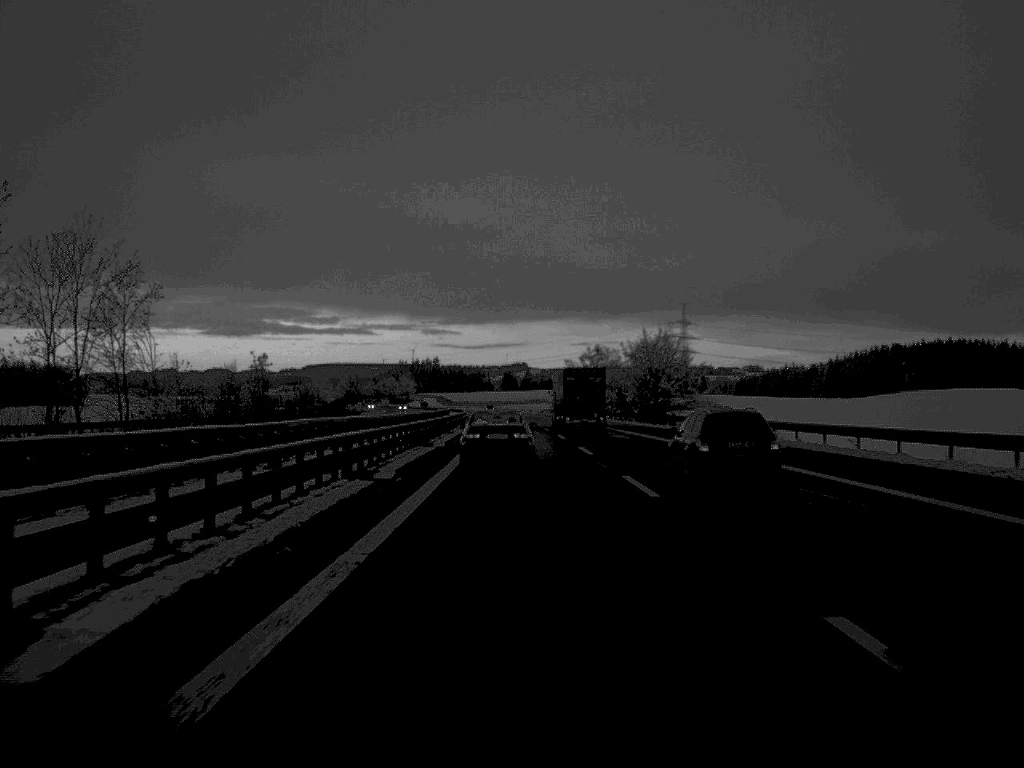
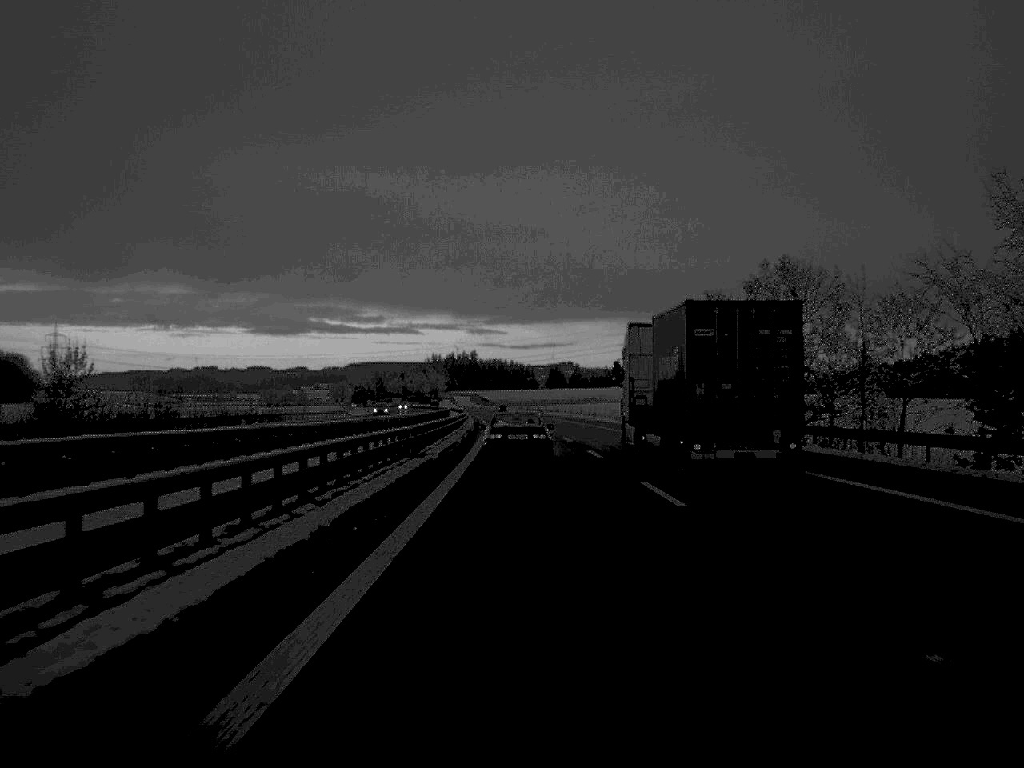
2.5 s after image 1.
(-2.1, +108.9) m; -2°
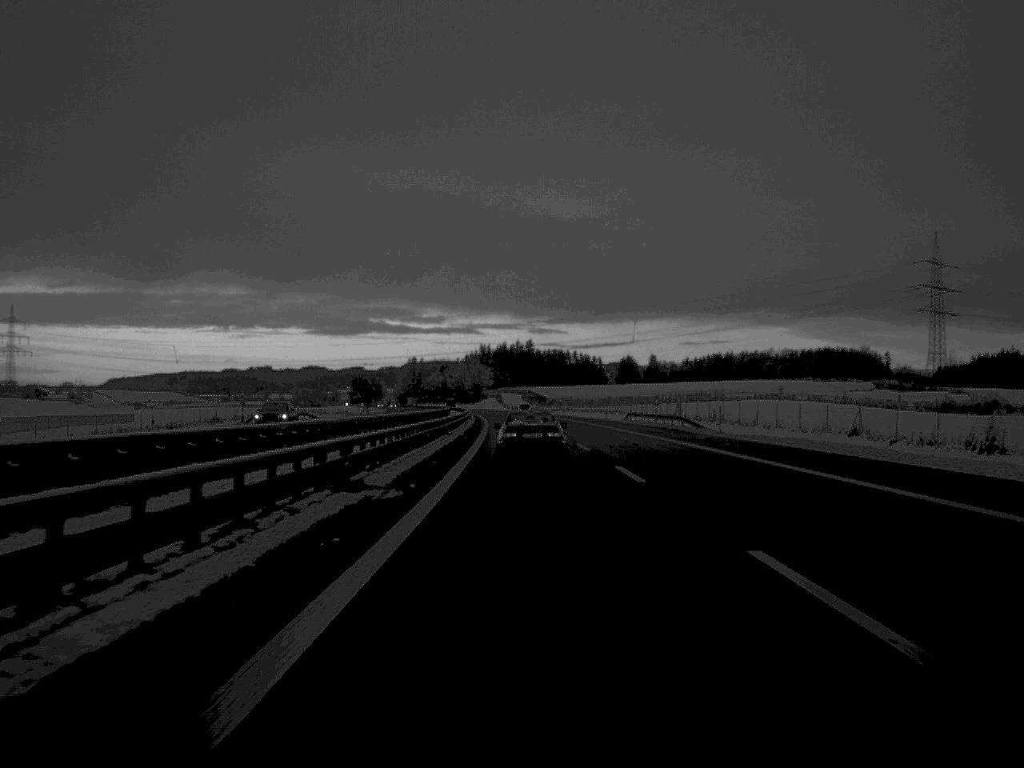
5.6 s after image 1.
(-3.3, +137.9) m; -3°
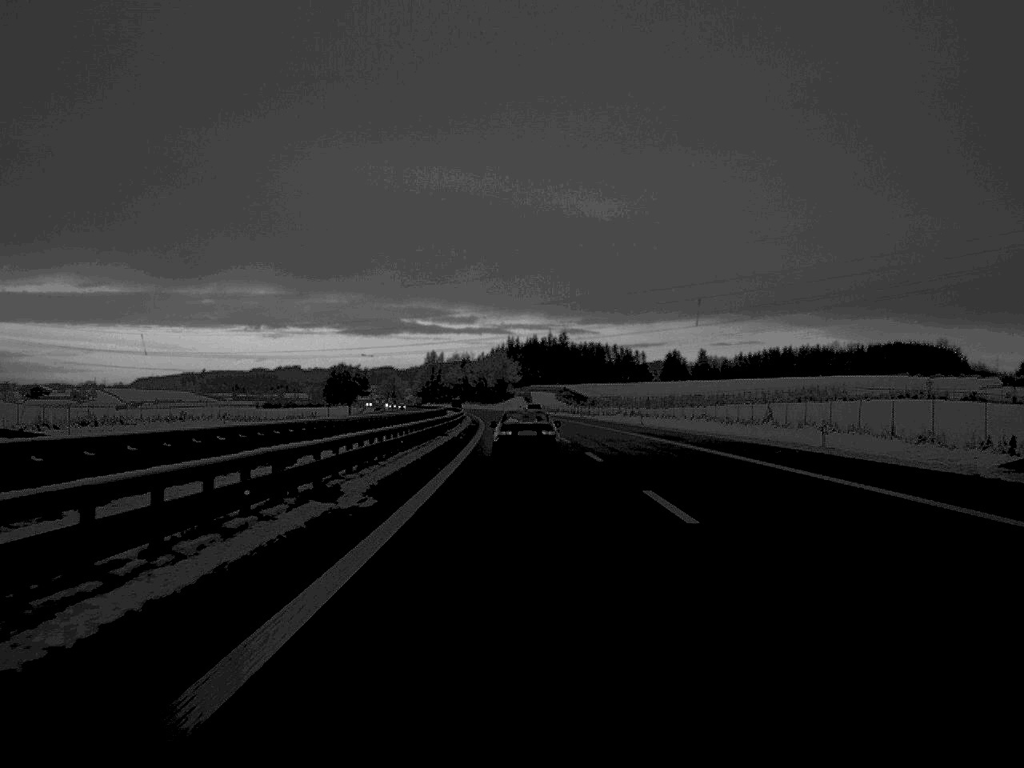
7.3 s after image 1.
(-0.9, +80.5) m; -1°
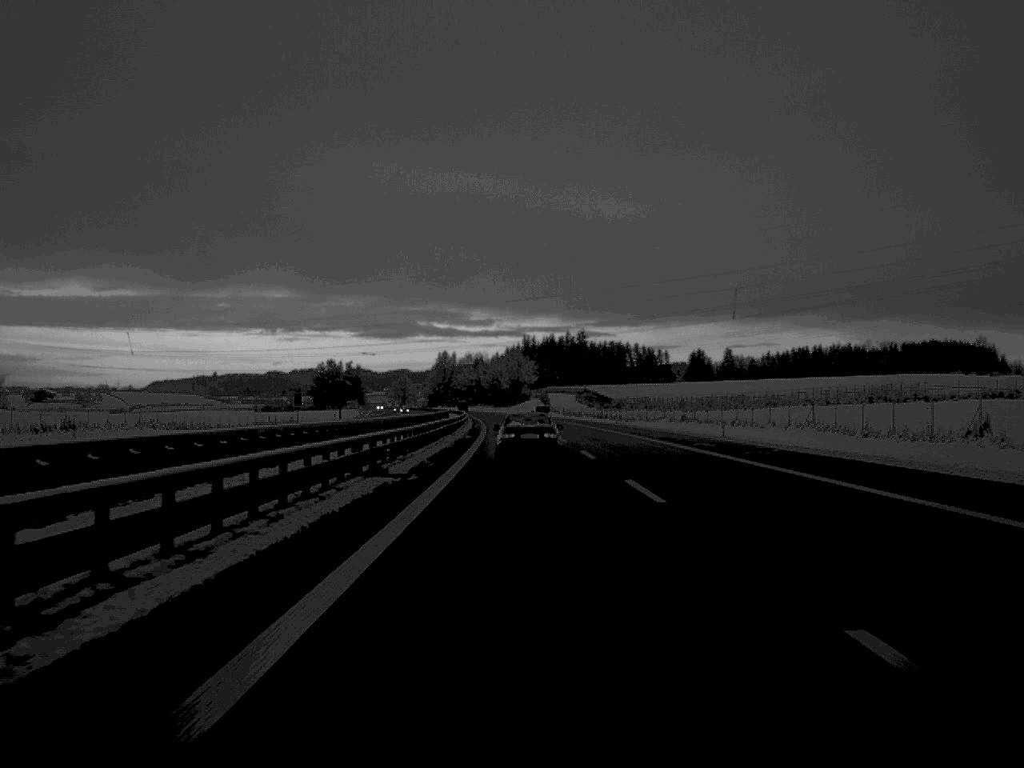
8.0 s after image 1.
(-0.2, +31.7) m; -1°
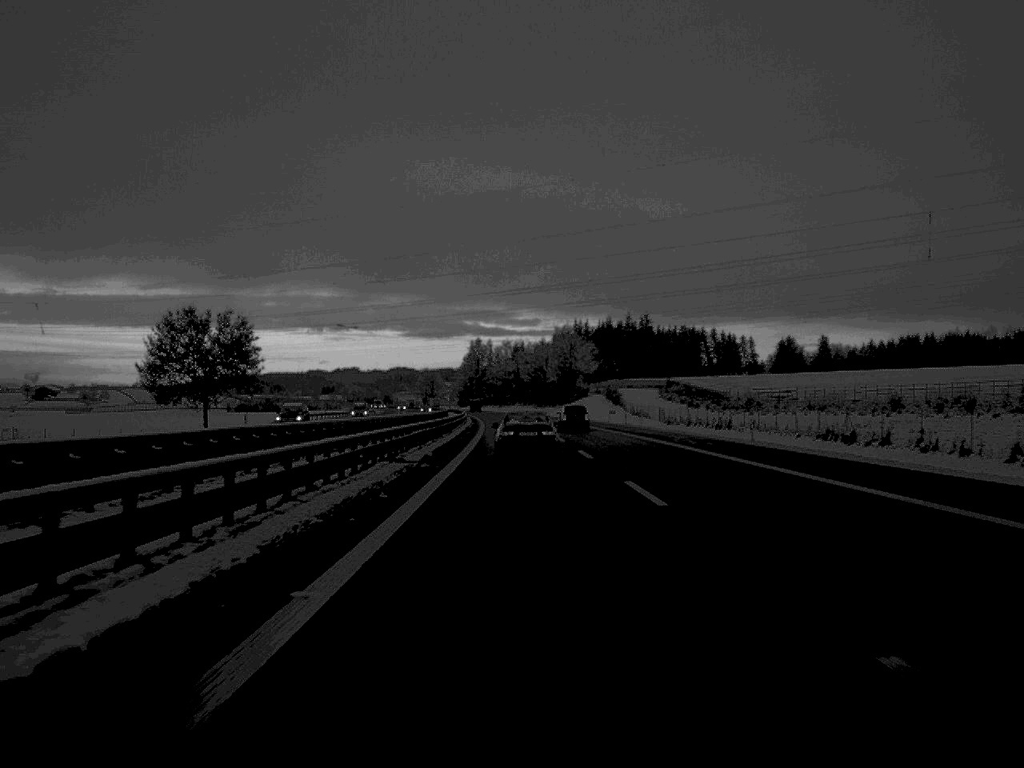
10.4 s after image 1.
(-2.0, +108.7) m; -2°
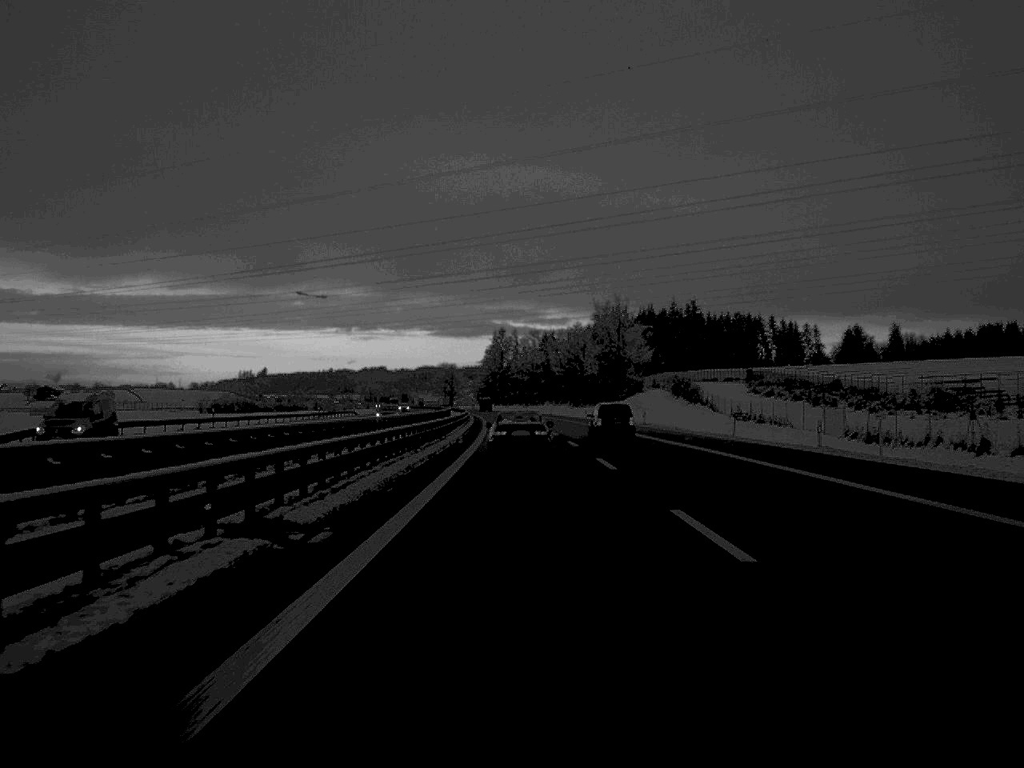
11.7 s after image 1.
(-0.7, +61.0) m; -1°
